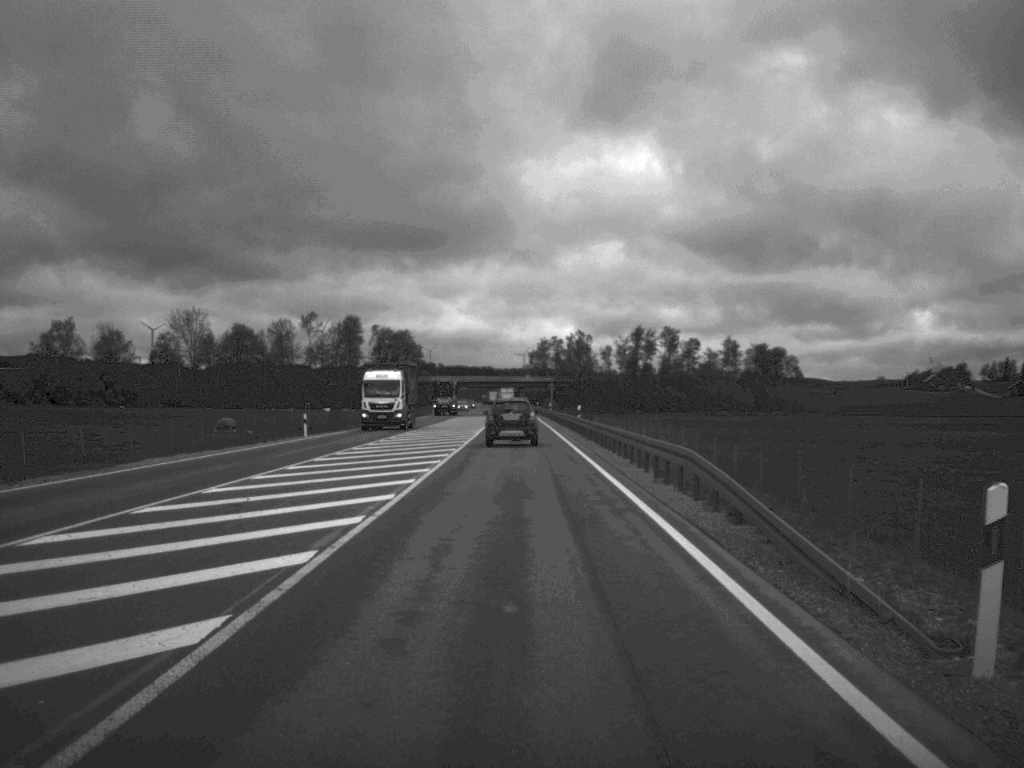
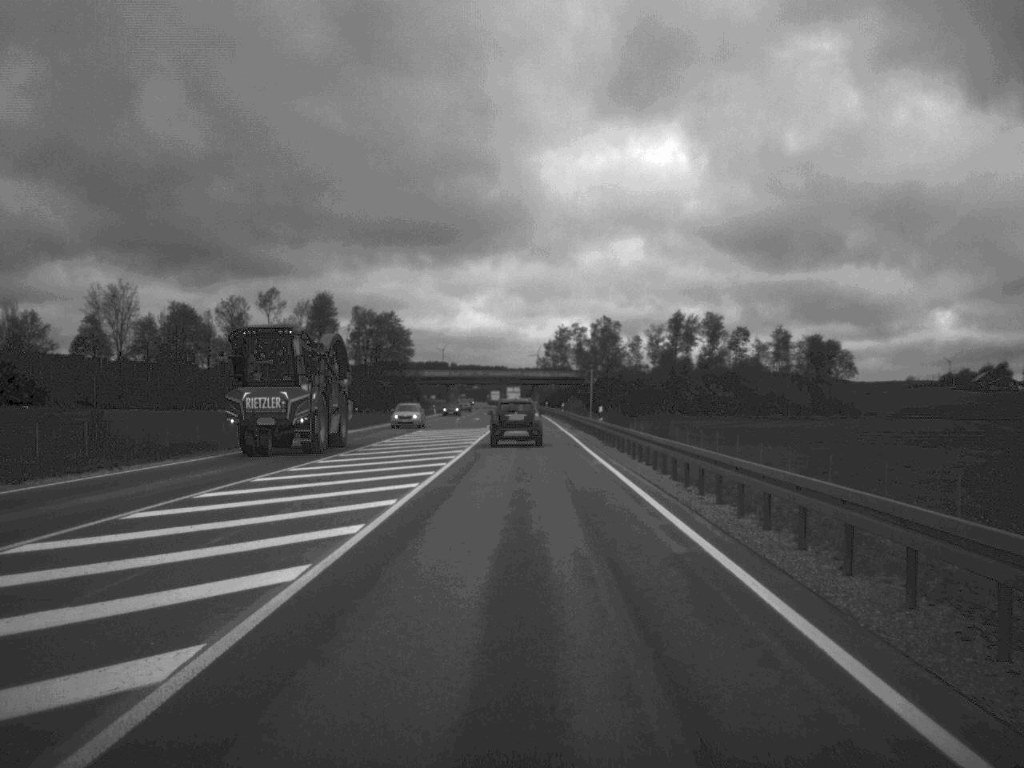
(-0.4, +57.8) m; -1°
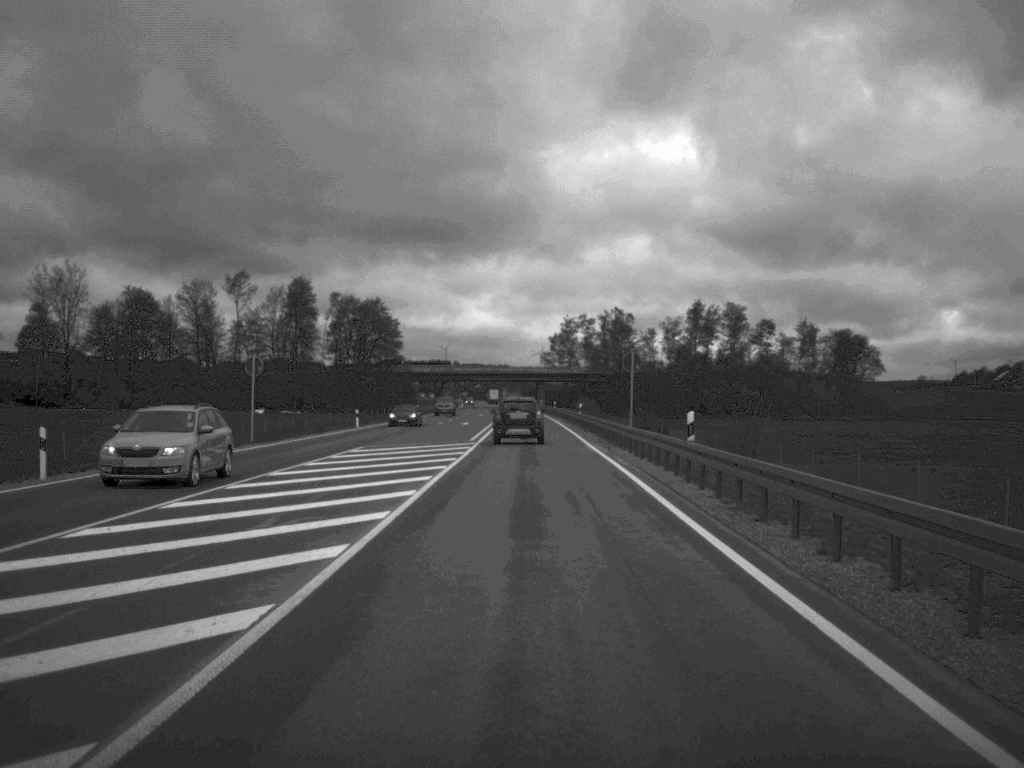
(-0.1, +26.6) m; 0°
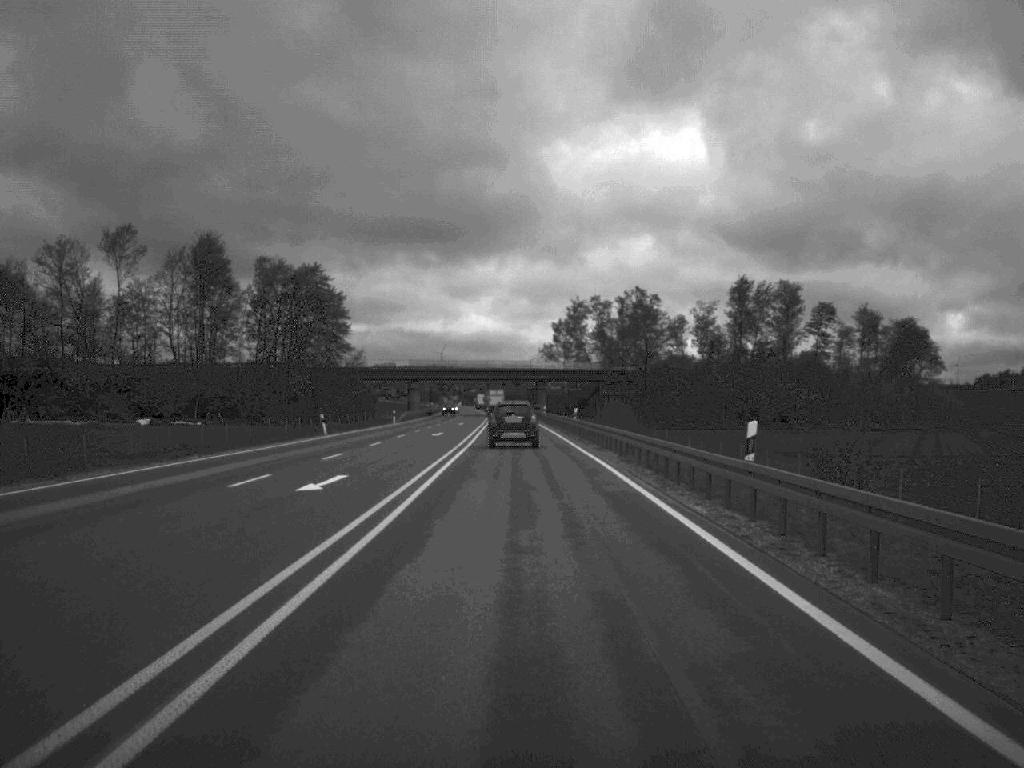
(0.0, +56.7) m; 0°
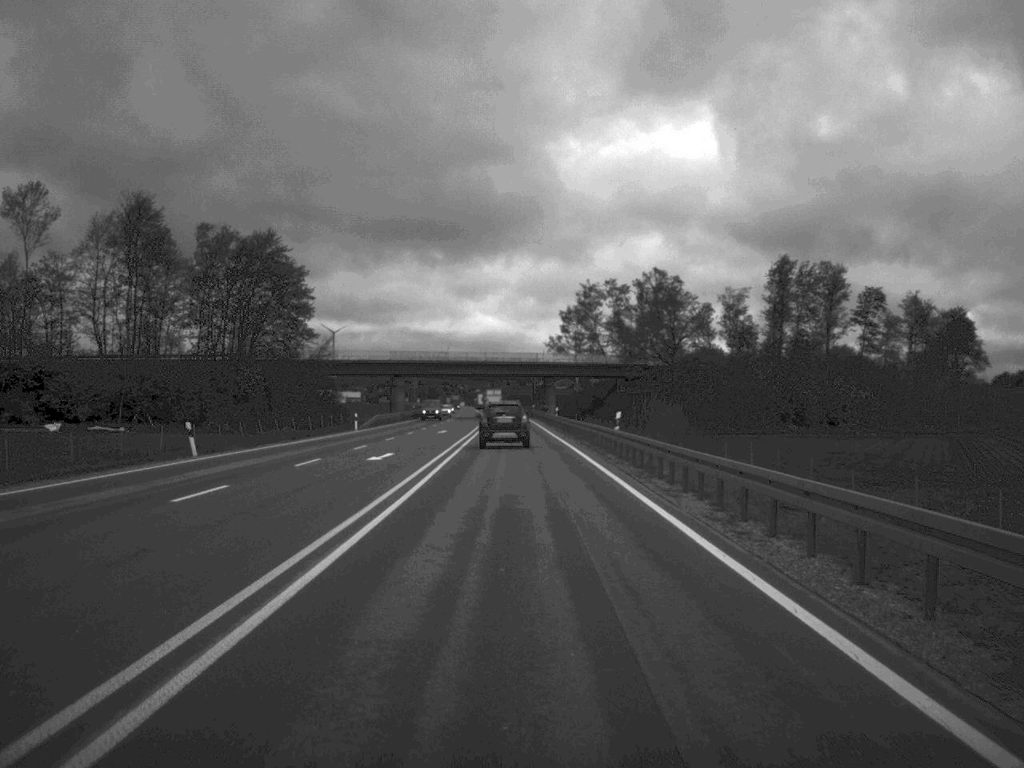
(-0.1, +27.5) m; 0°
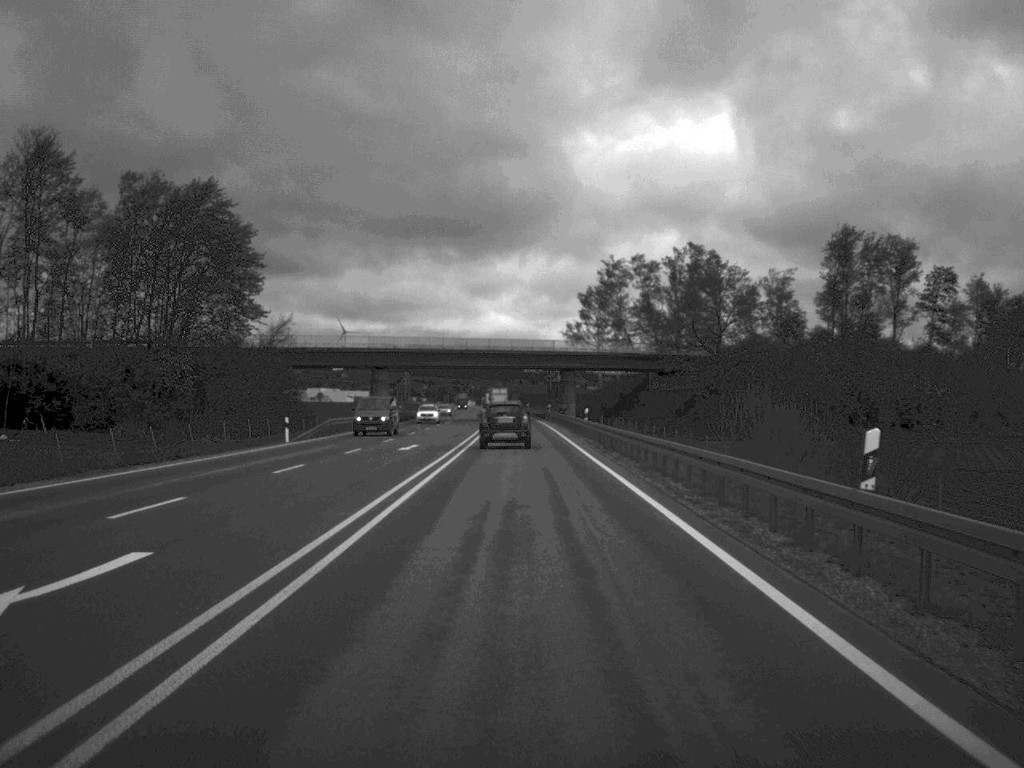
(-0.1, +27.5) m; -1°
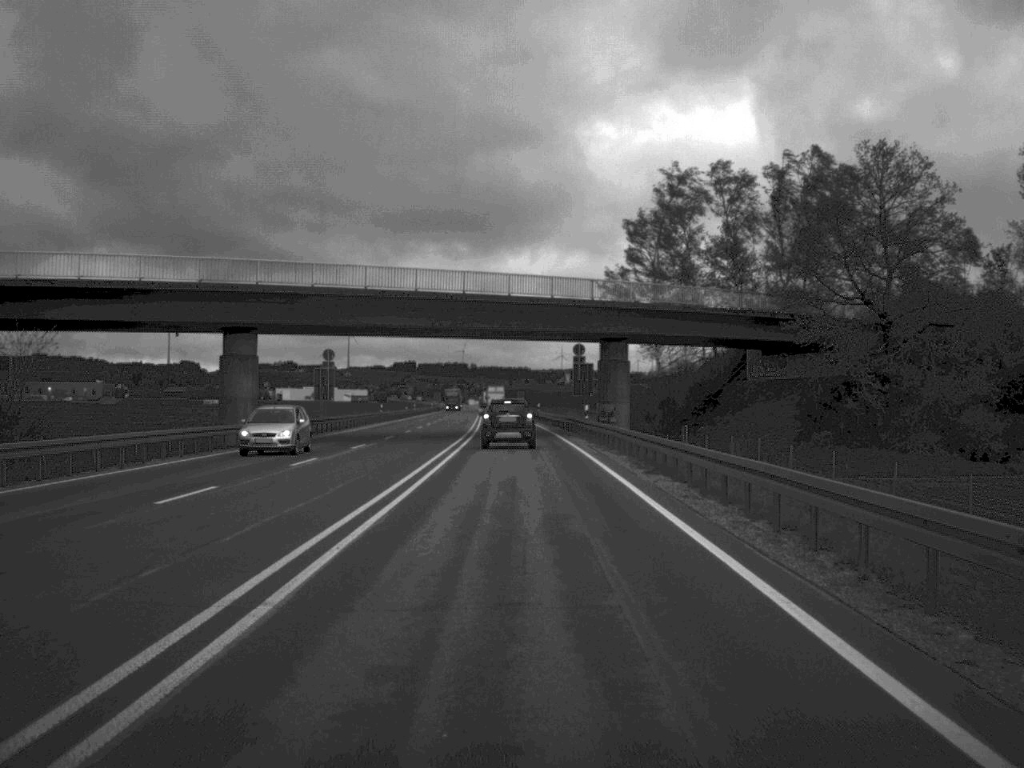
(-0.3, +57.3) m; 0°
